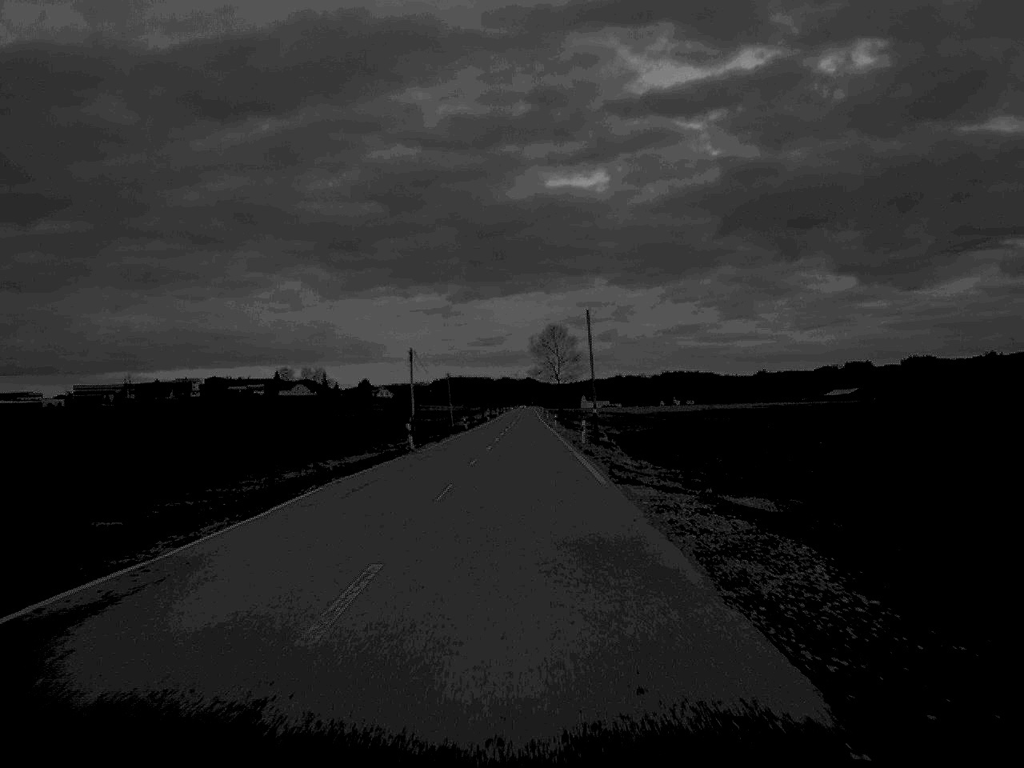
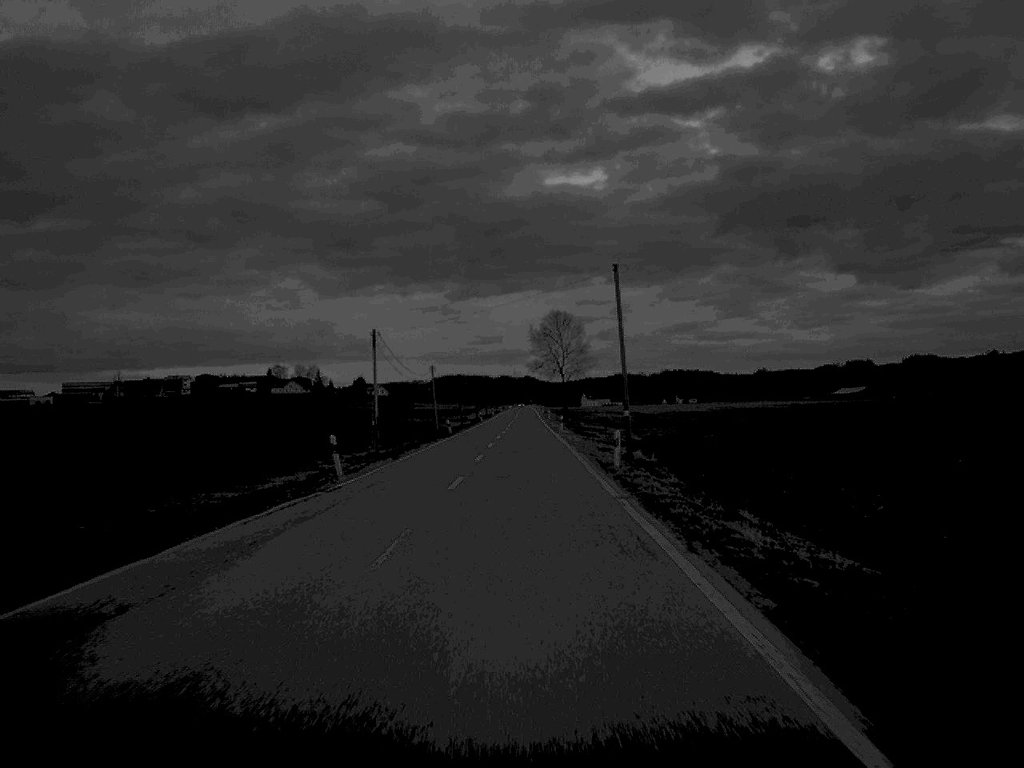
(0.0, +20.7) m; 0°
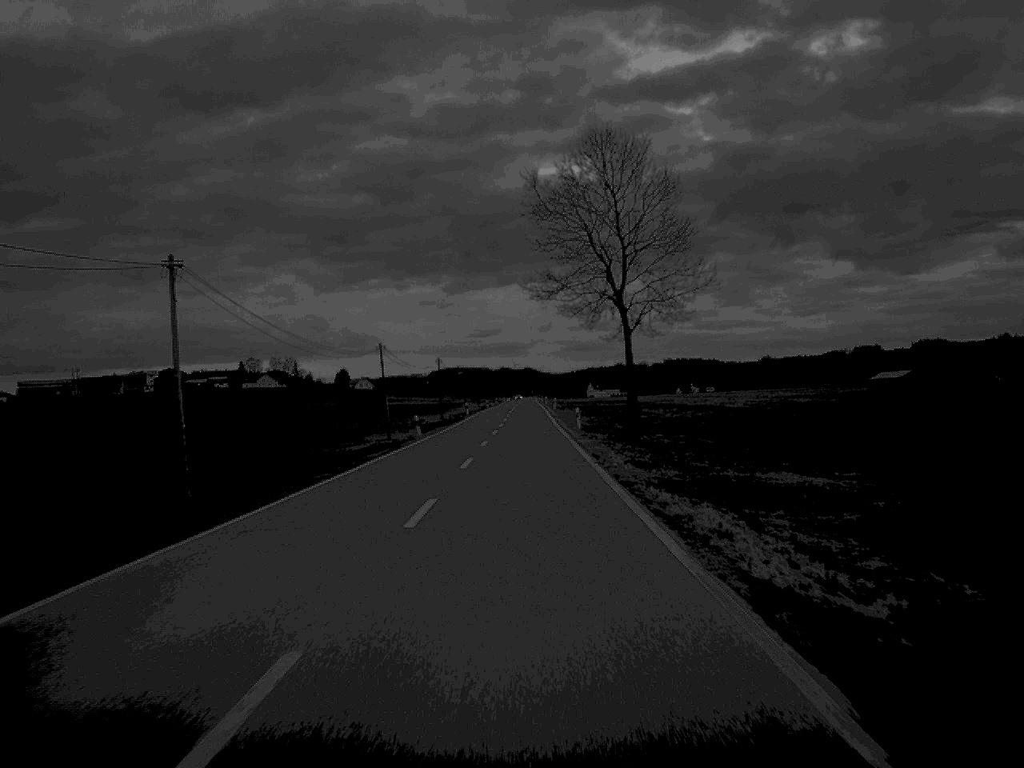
(+0.1, +81.1) m; 0°
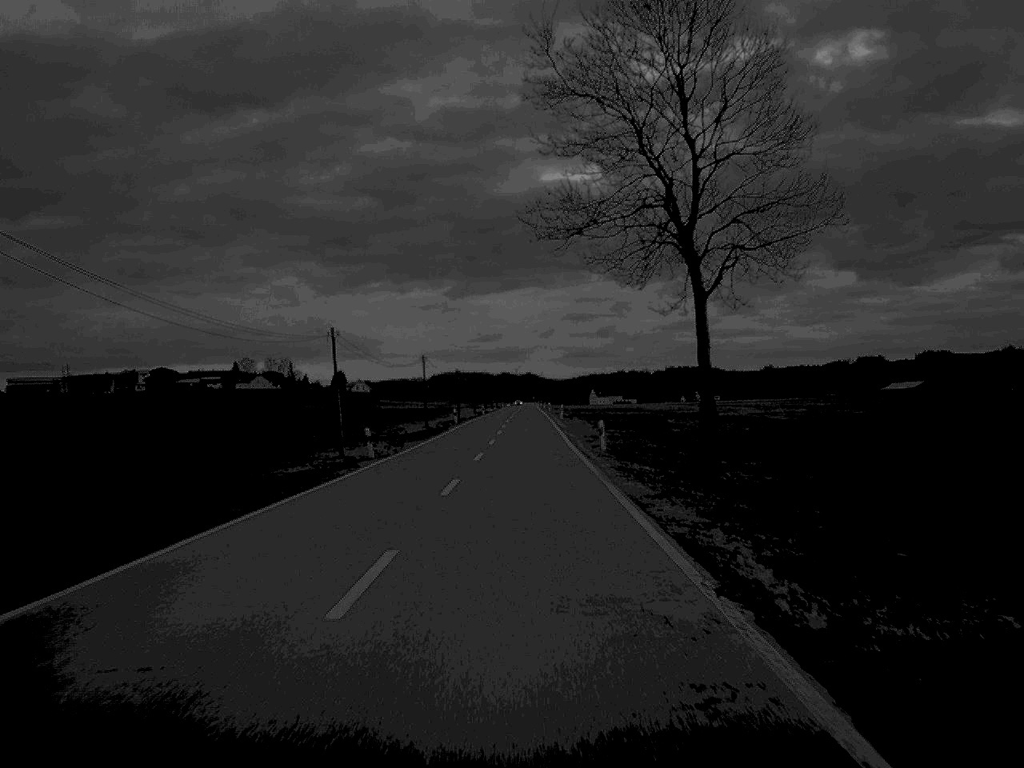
(0.0, +18.6) m; 0°
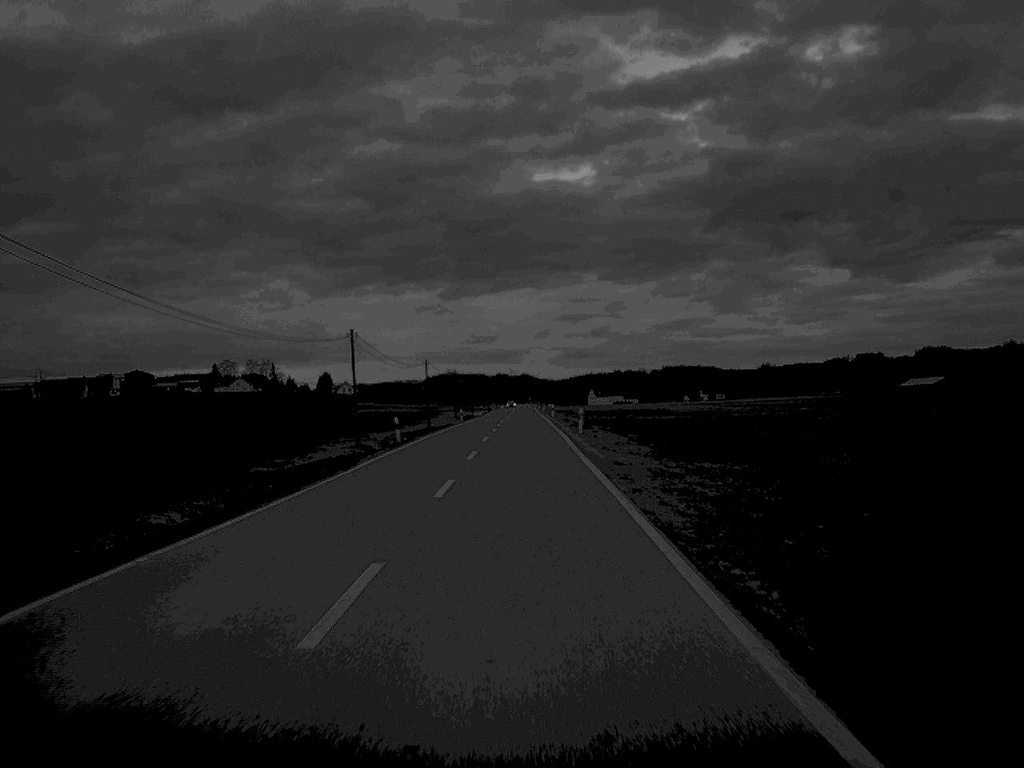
(+0.1, +37.4) m; 0°
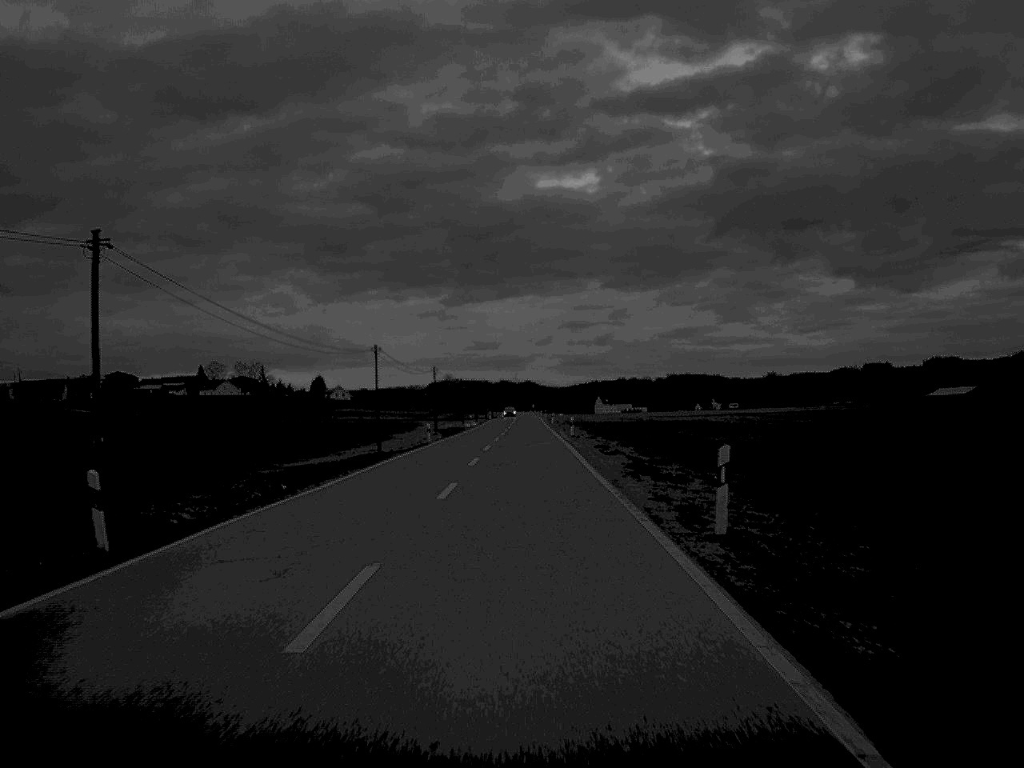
(0.0, +36.7) m; 0°
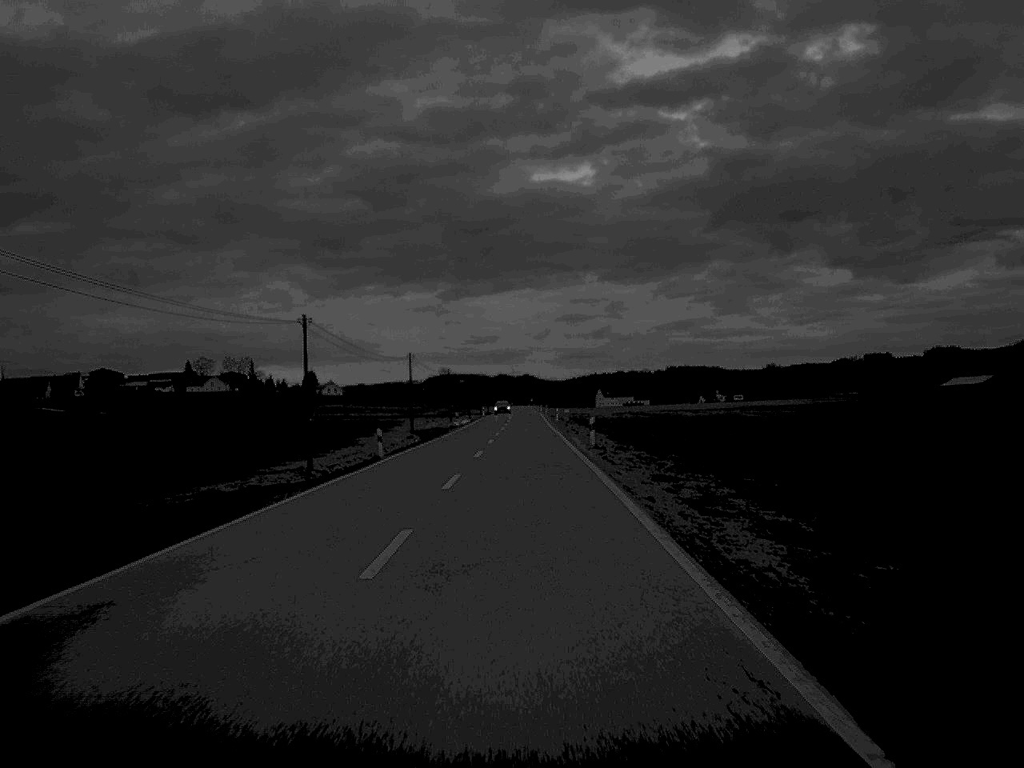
(0.0, +21.0) m; 0°
